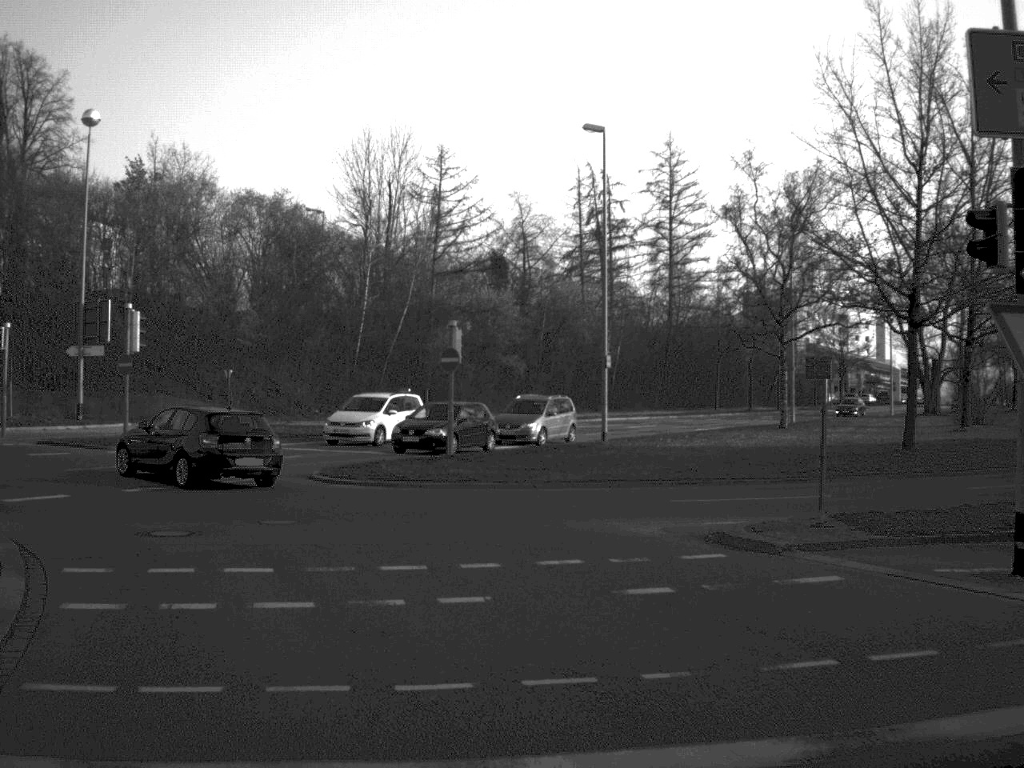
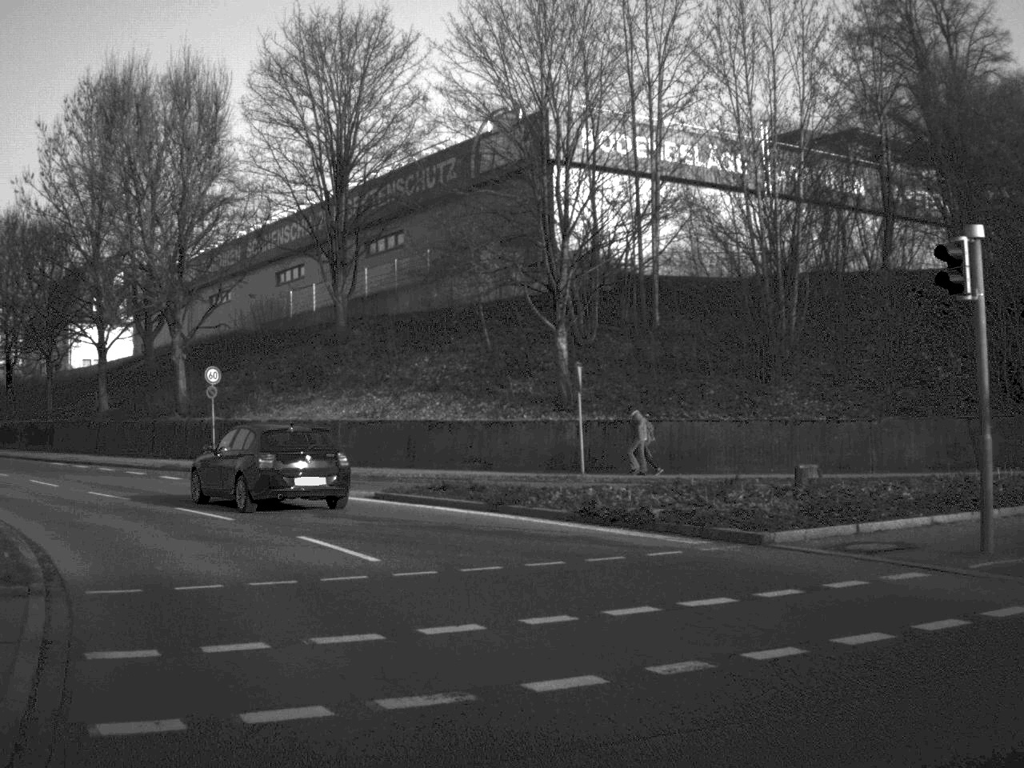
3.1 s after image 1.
(-8.9, +22.8) m; -43°
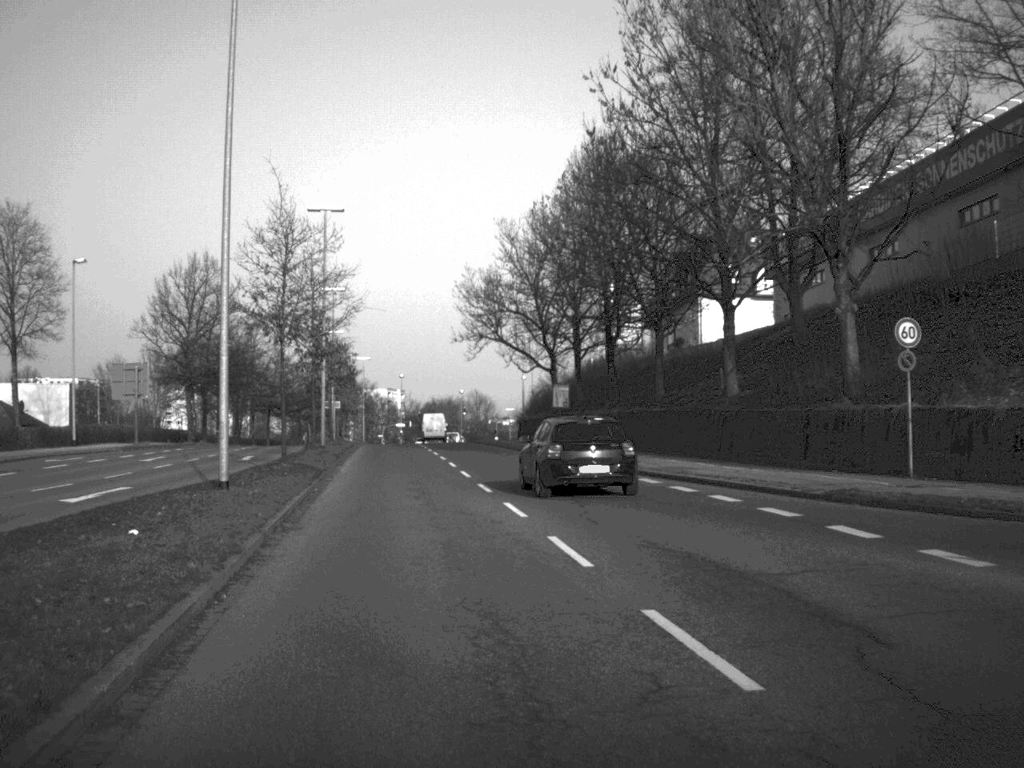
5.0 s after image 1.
(-4.6, +17.1) m; -29°
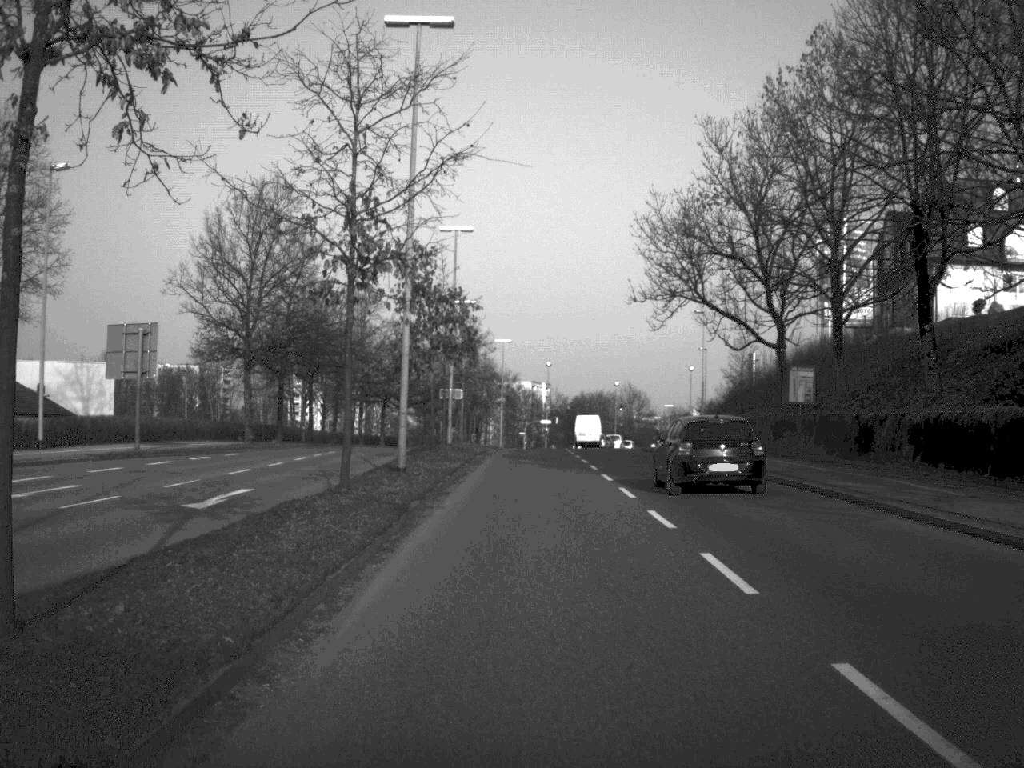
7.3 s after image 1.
(-2.4, +25.9) m; -6°
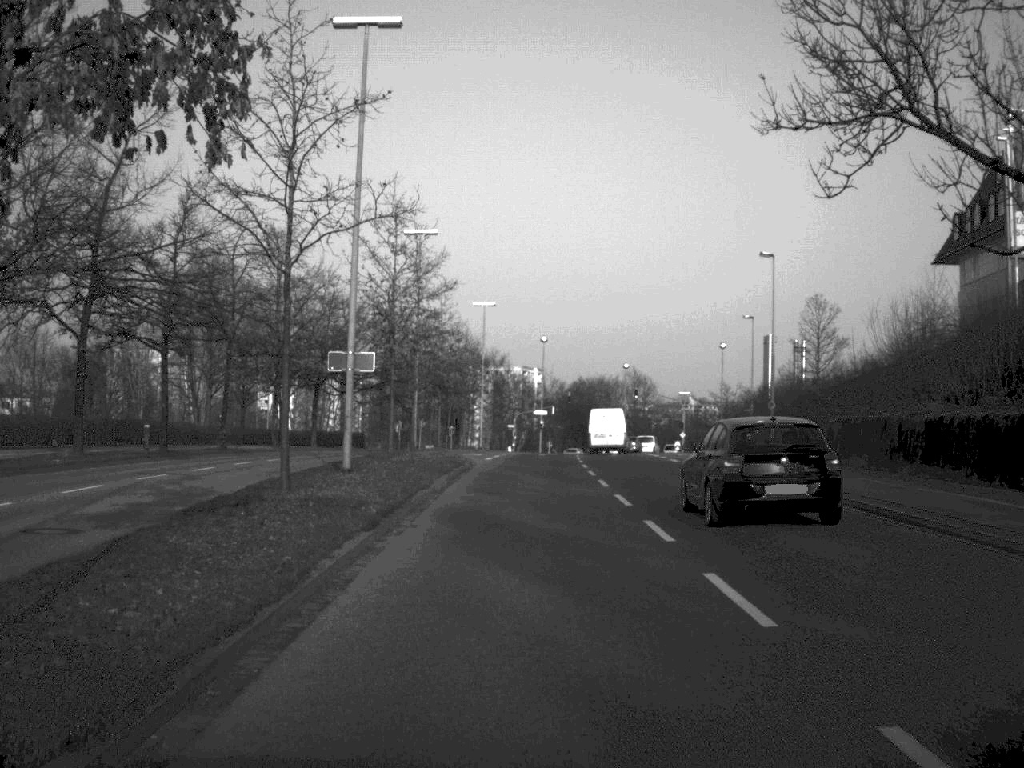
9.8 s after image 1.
(+0.1, +31.3) m; 0°
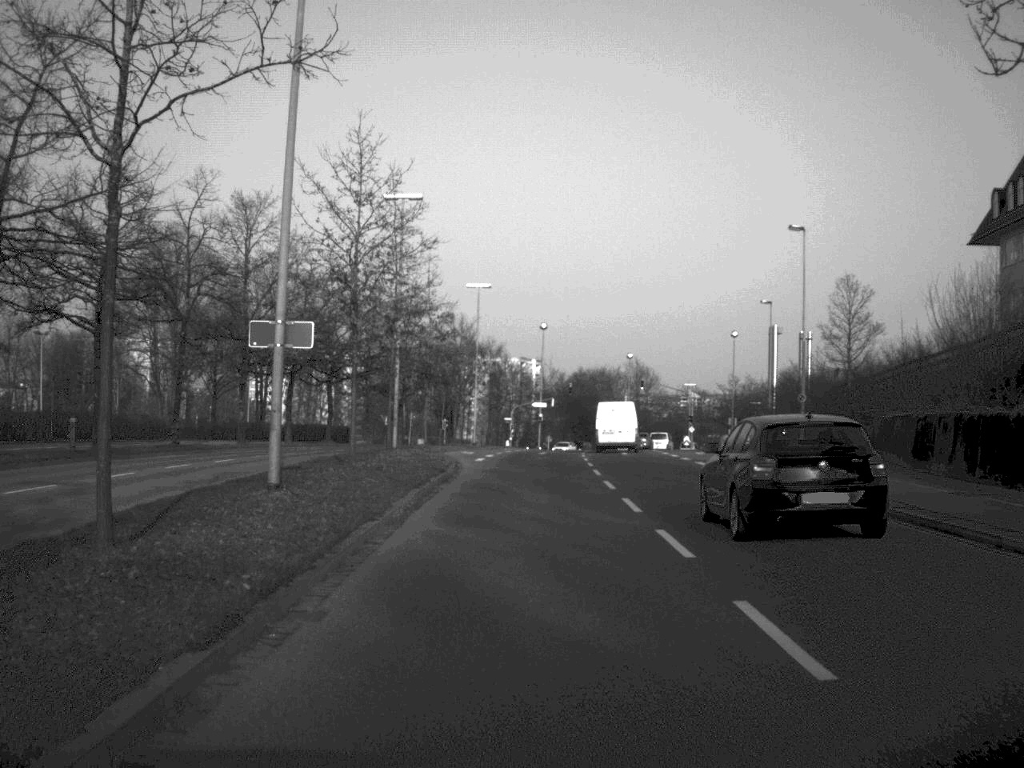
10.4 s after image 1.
(0.0, +7.9) m; 0°
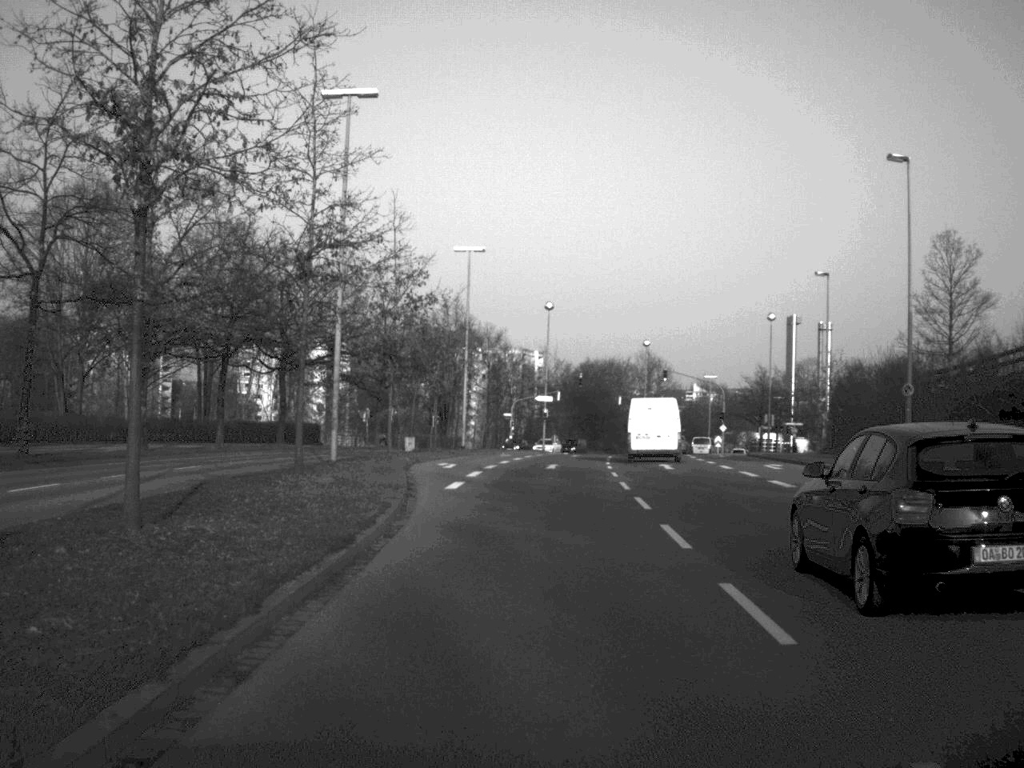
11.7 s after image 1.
(0.0, +16.5) m; 0°
